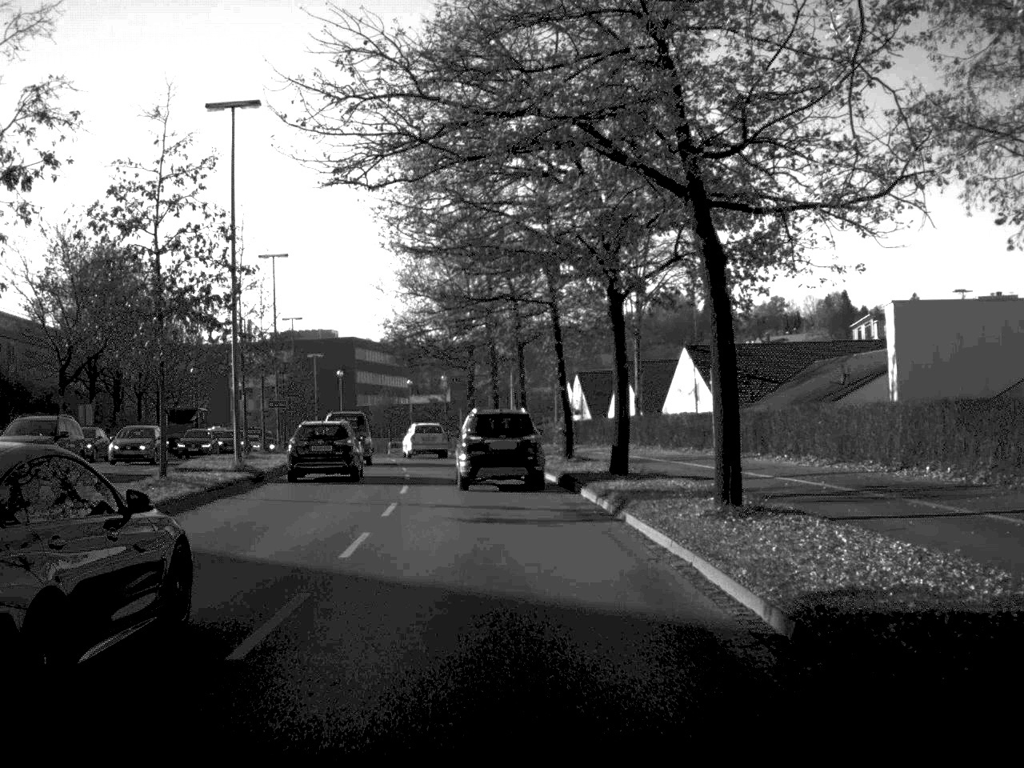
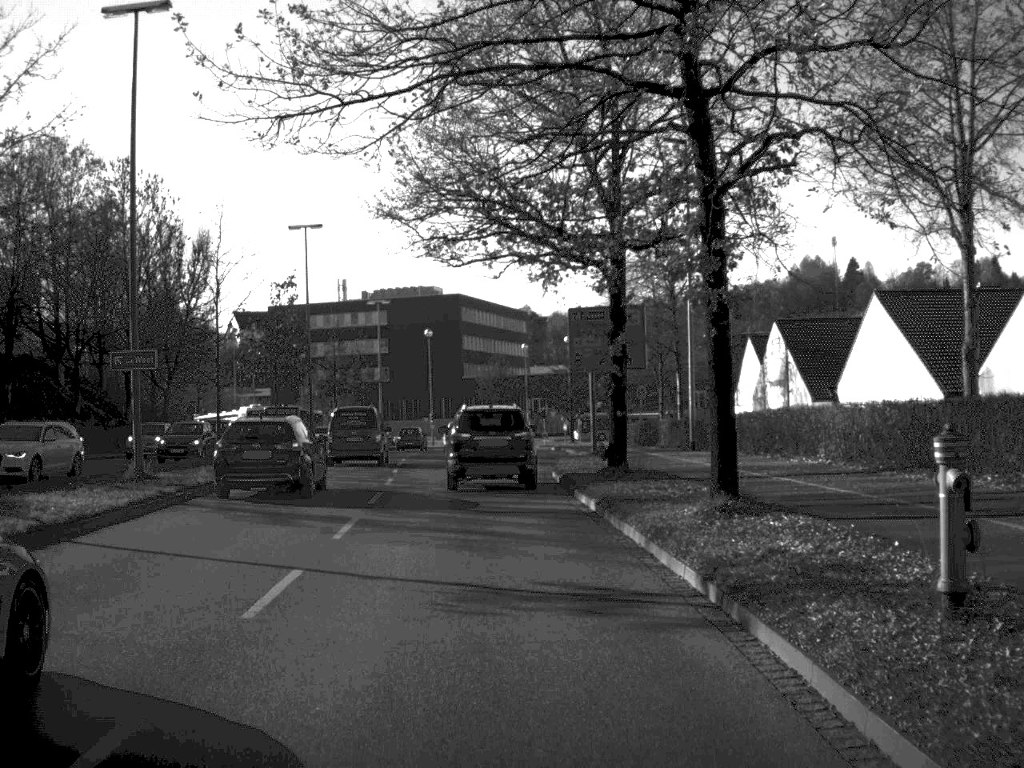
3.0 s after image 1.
(-2.0, +39.7) m; -6°
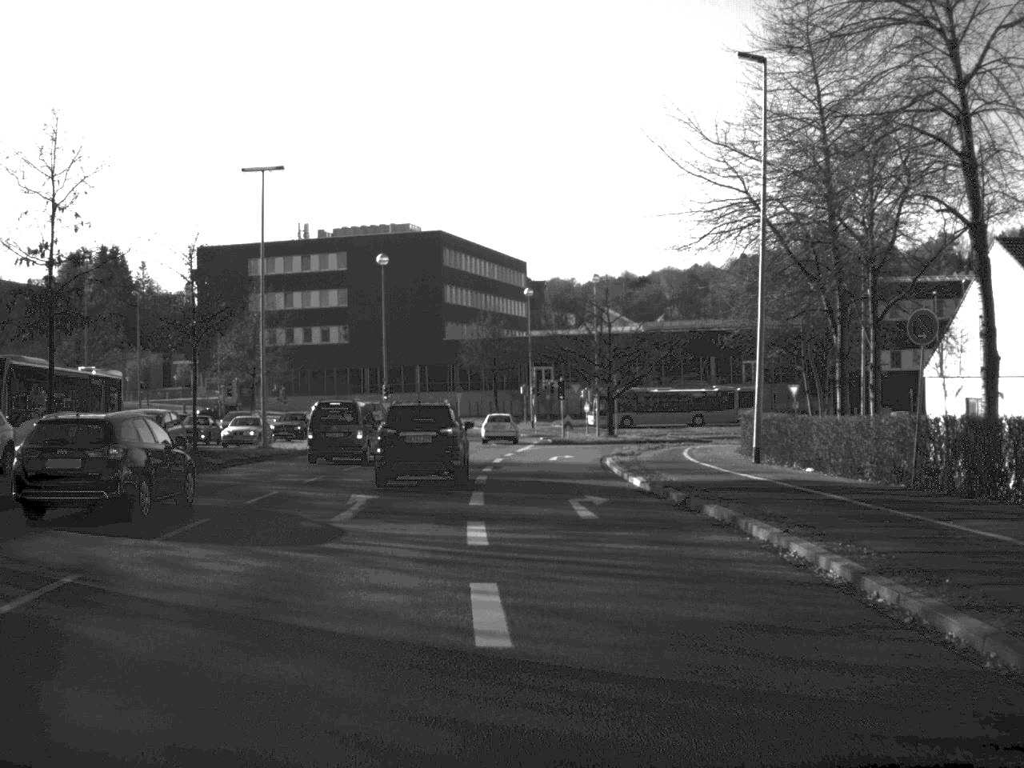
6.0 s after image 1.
(-0.9, +42.7) m; 0°
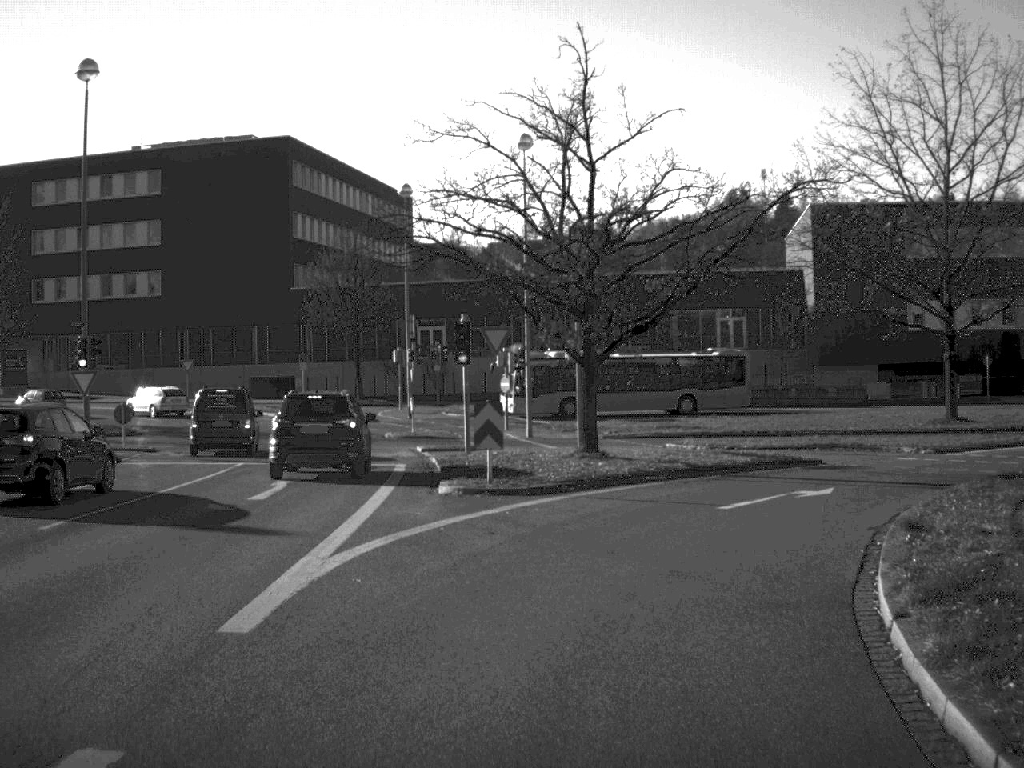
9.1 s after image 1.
(+0.7, +40.7) m; +5°
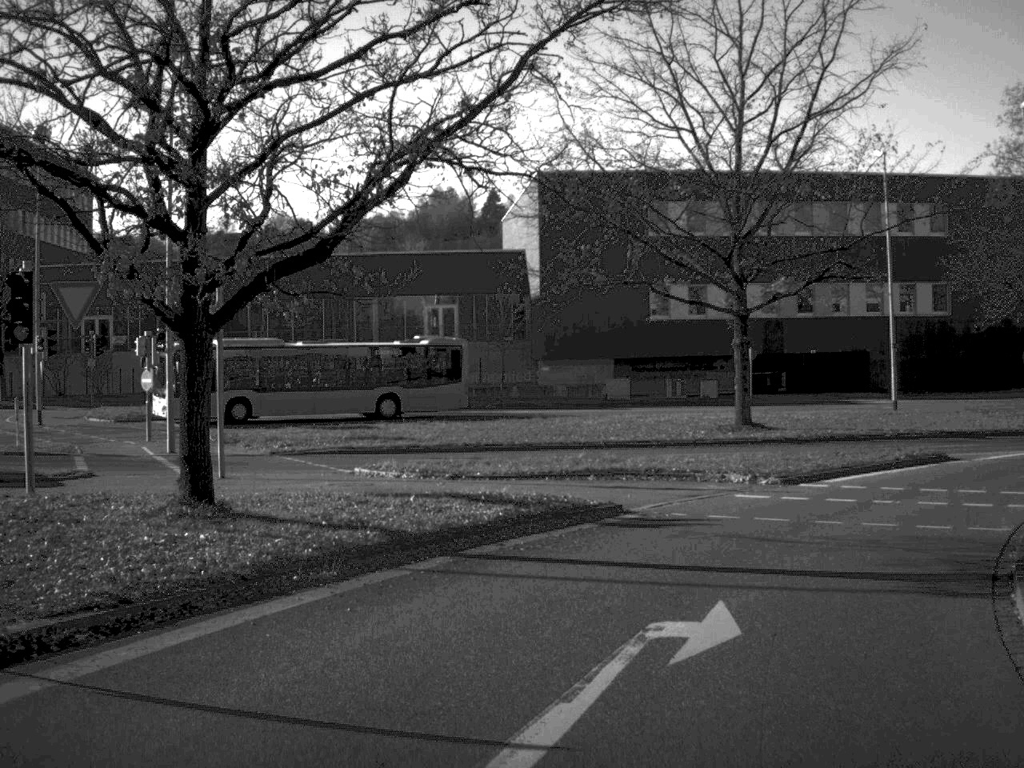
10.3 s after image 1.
(+1.3, +12.7) m; +14°
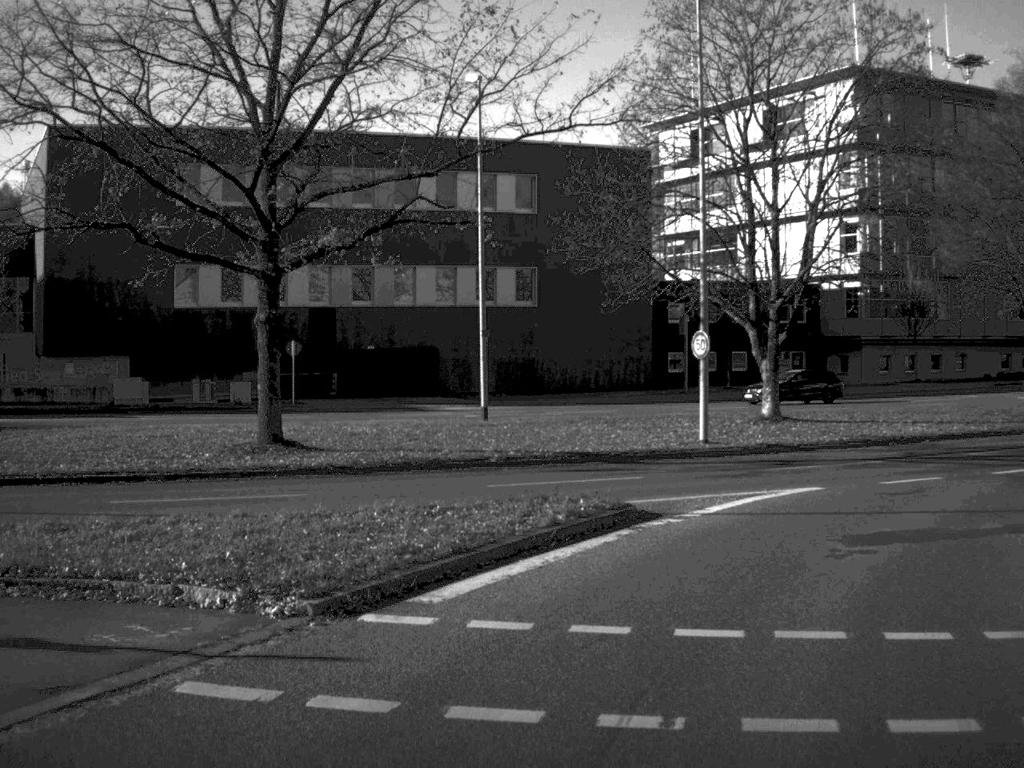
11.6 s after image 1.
(+2.2, +12.8) m; +20°
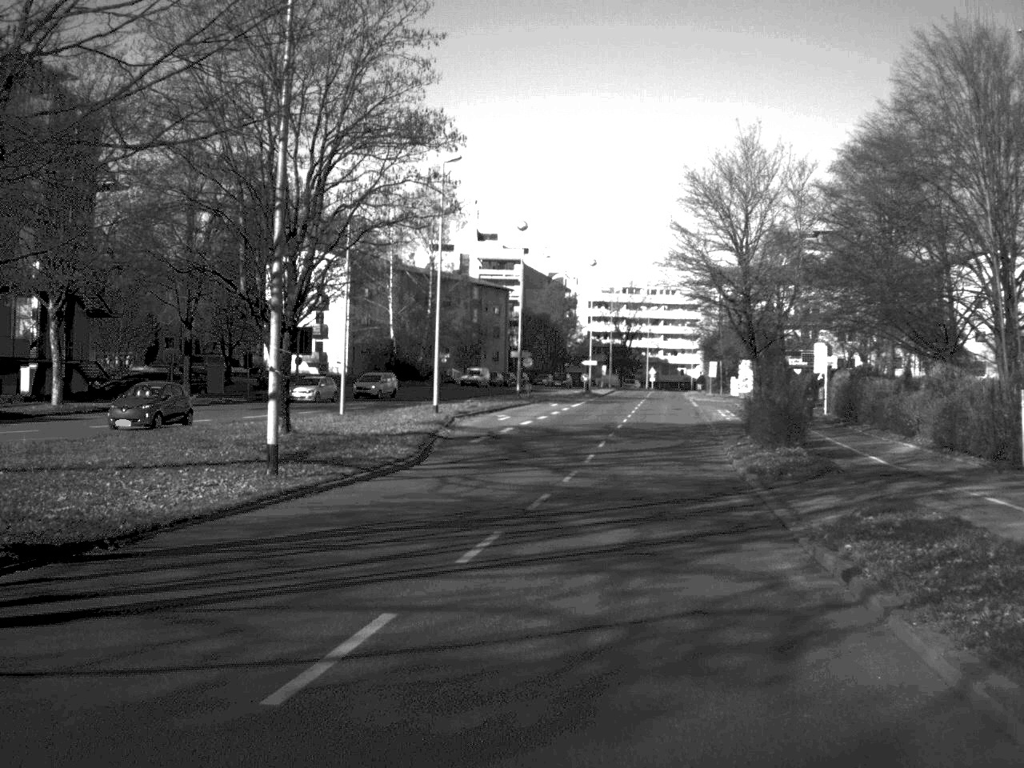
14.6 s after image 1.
(+14.3, +28.1) m; +51°
